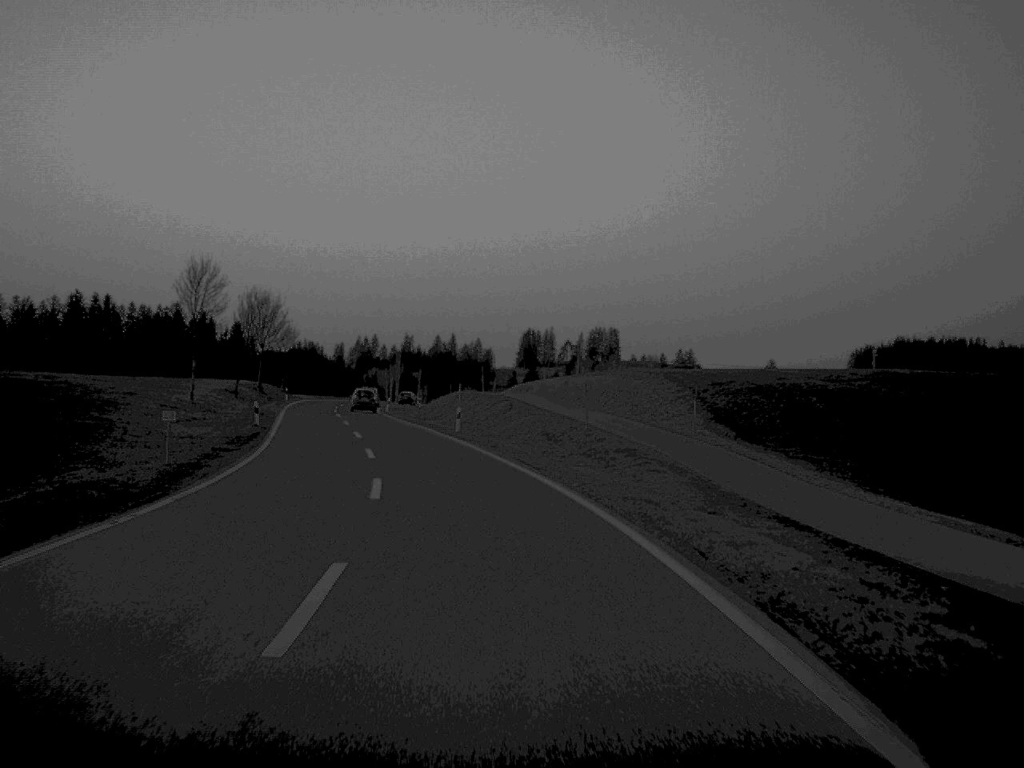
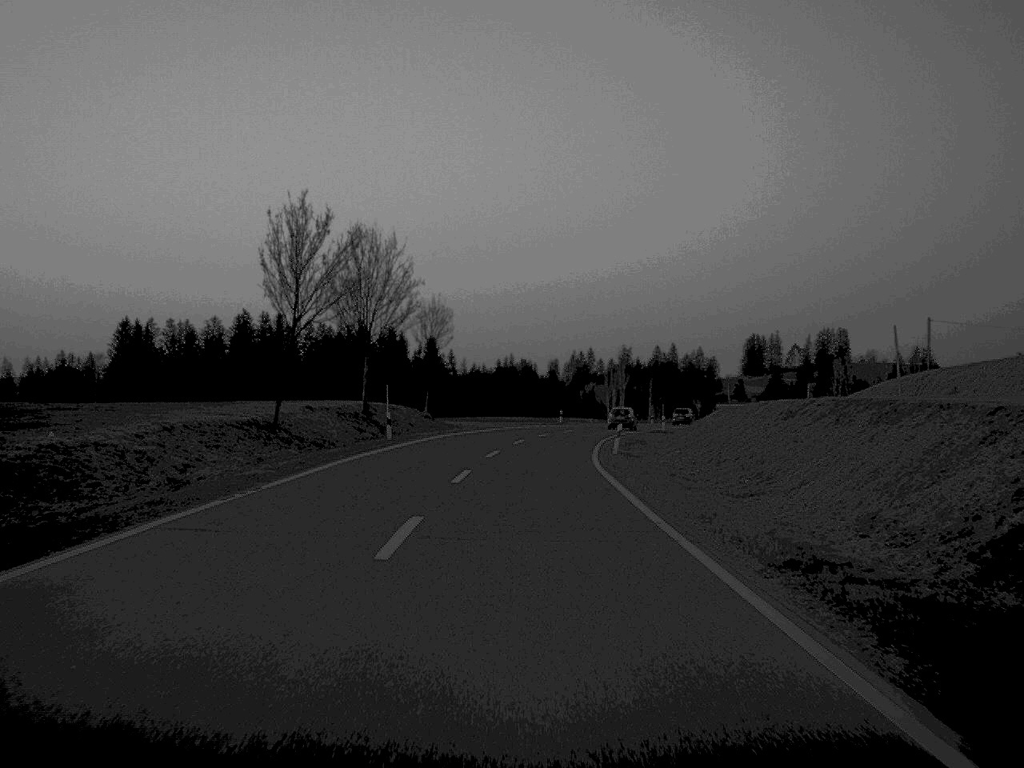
(-5.9, +54.8) m; -9°
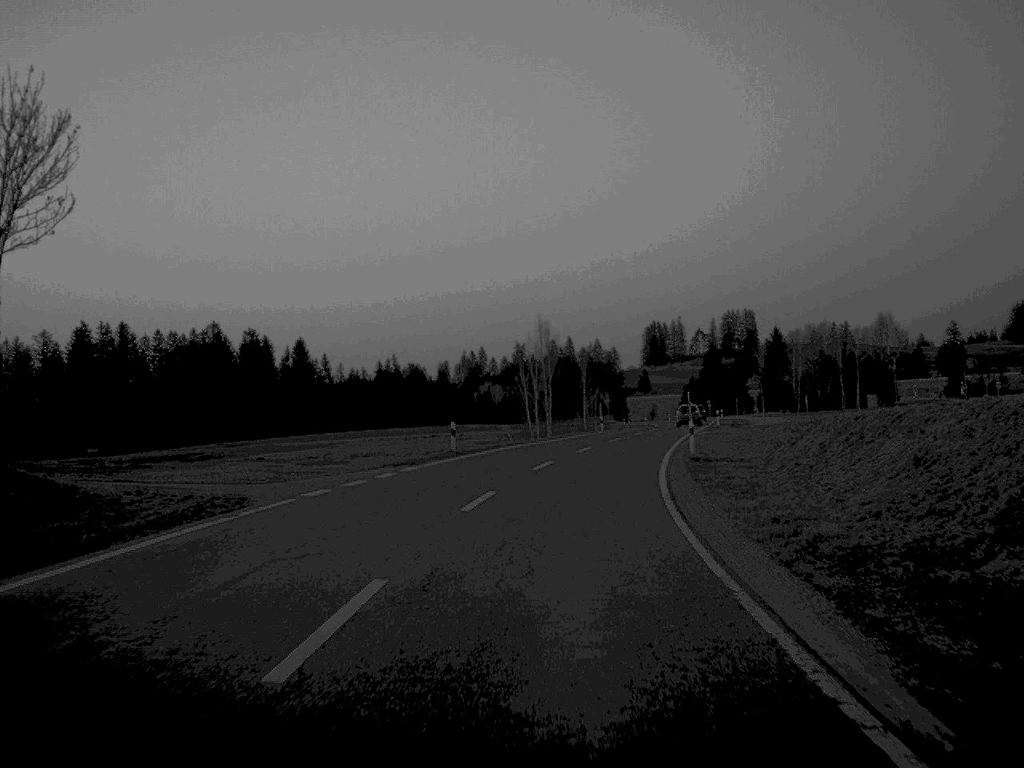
(+1.5, +52.8) m; +5°
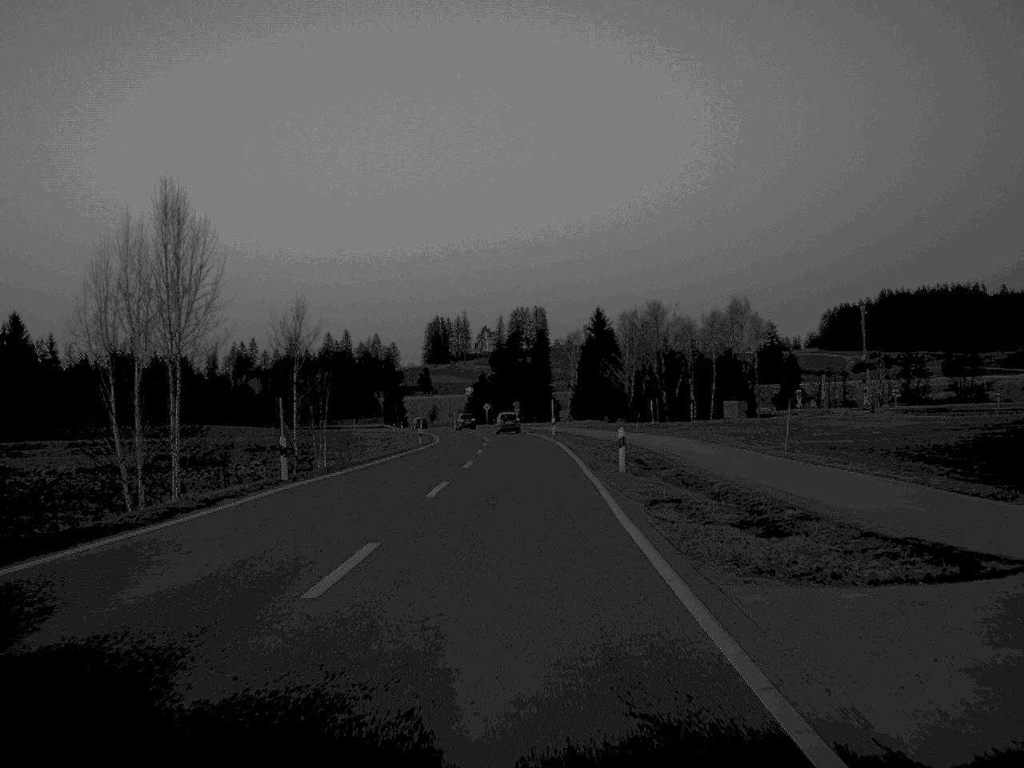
(+5.5, +55.8) m; +10°
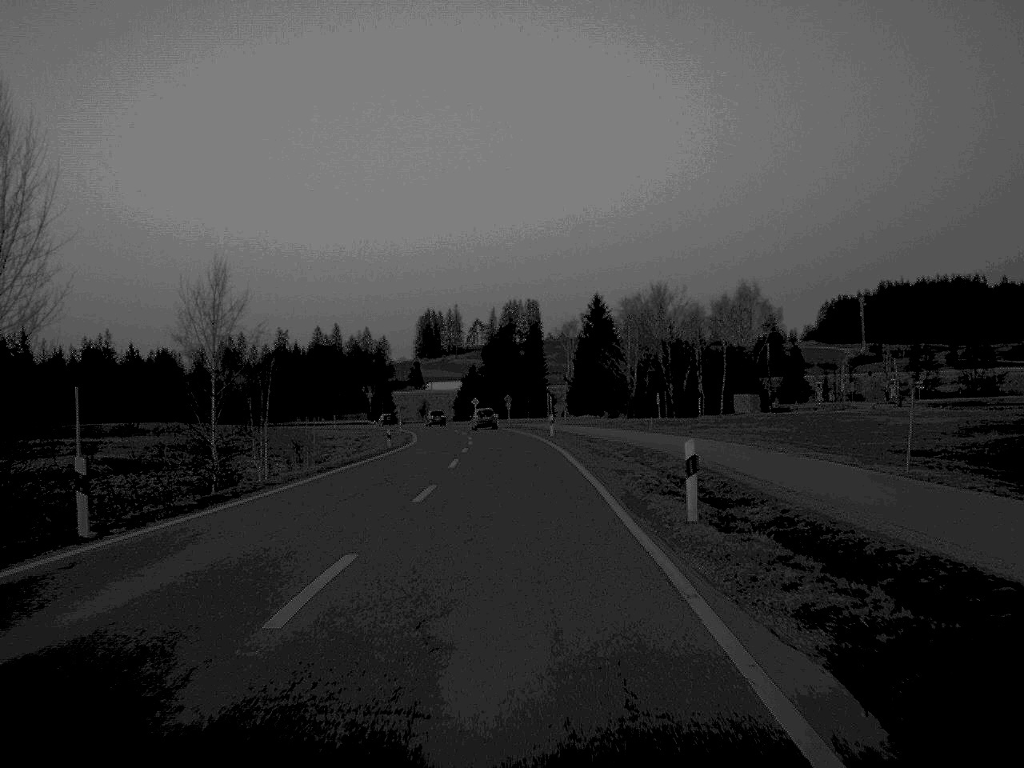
(0.0, +13.4) m; 0°
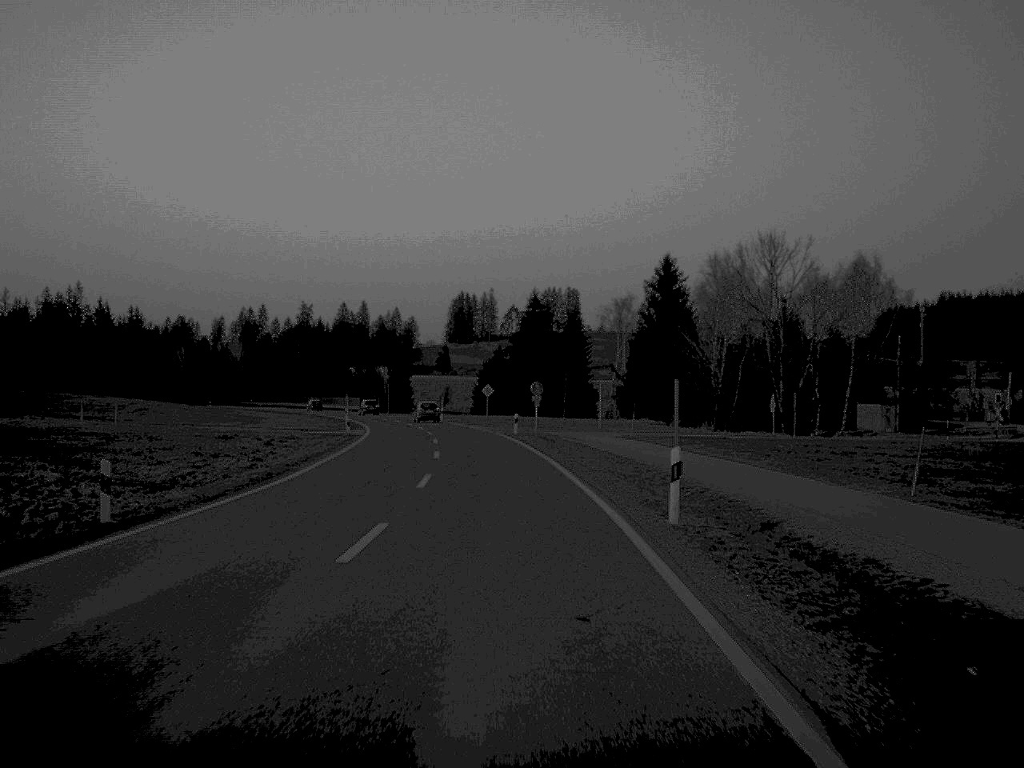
(-0.3, +43.7) m; -2°
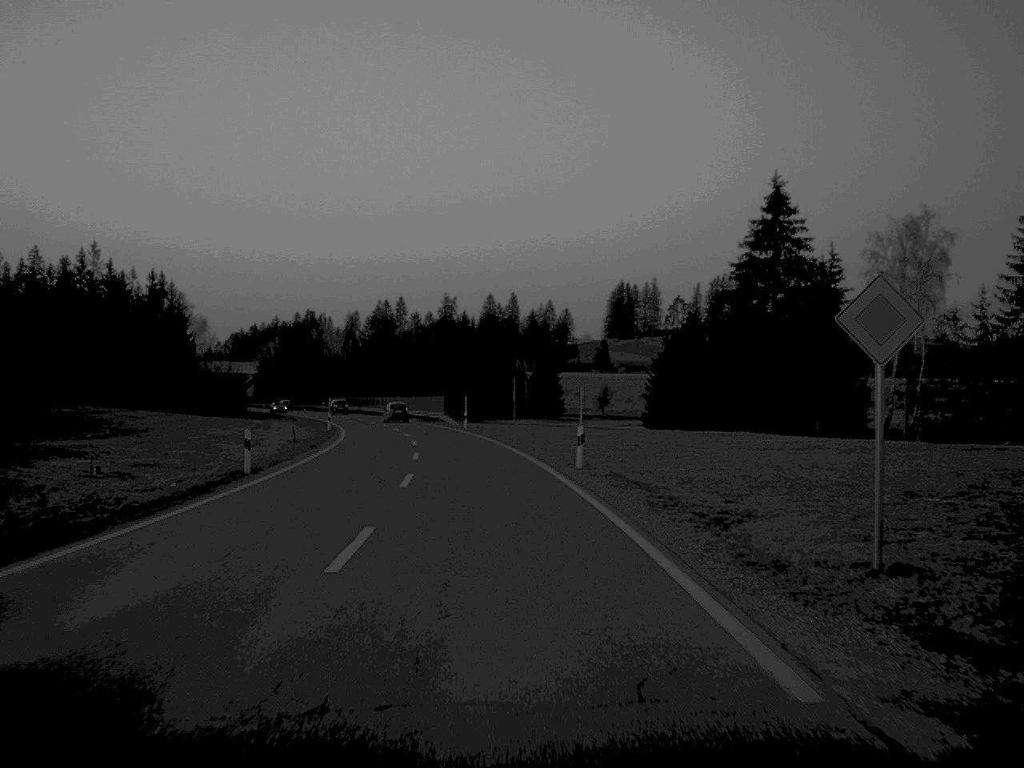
(-4.1, +72.7) m; -7°
